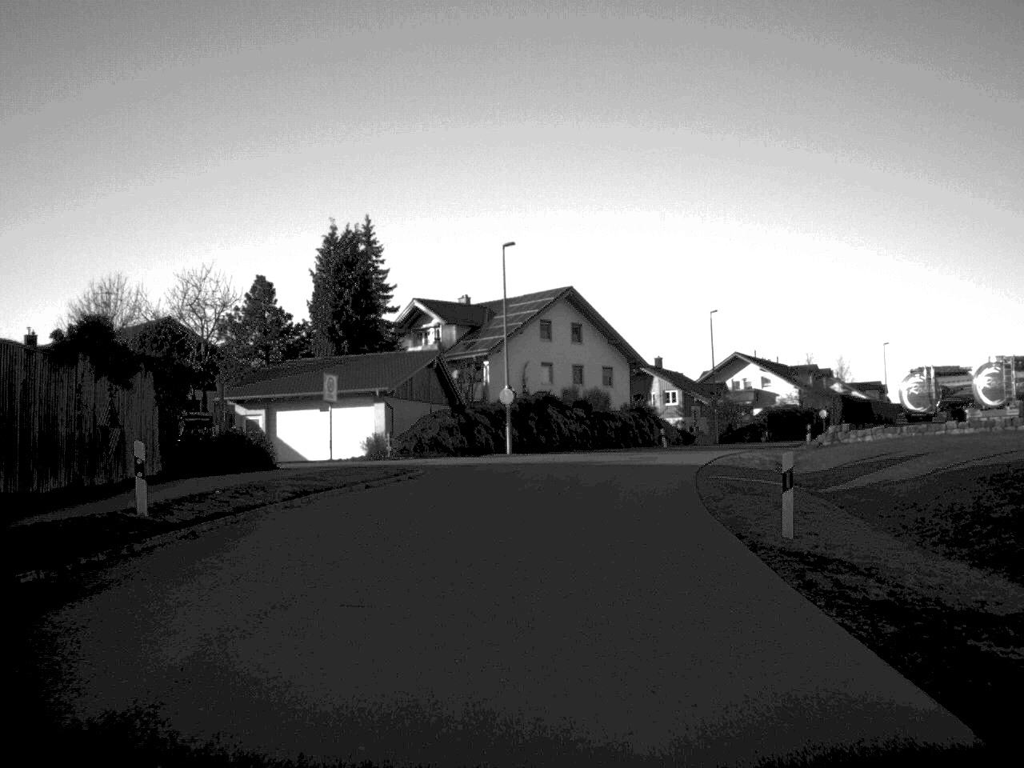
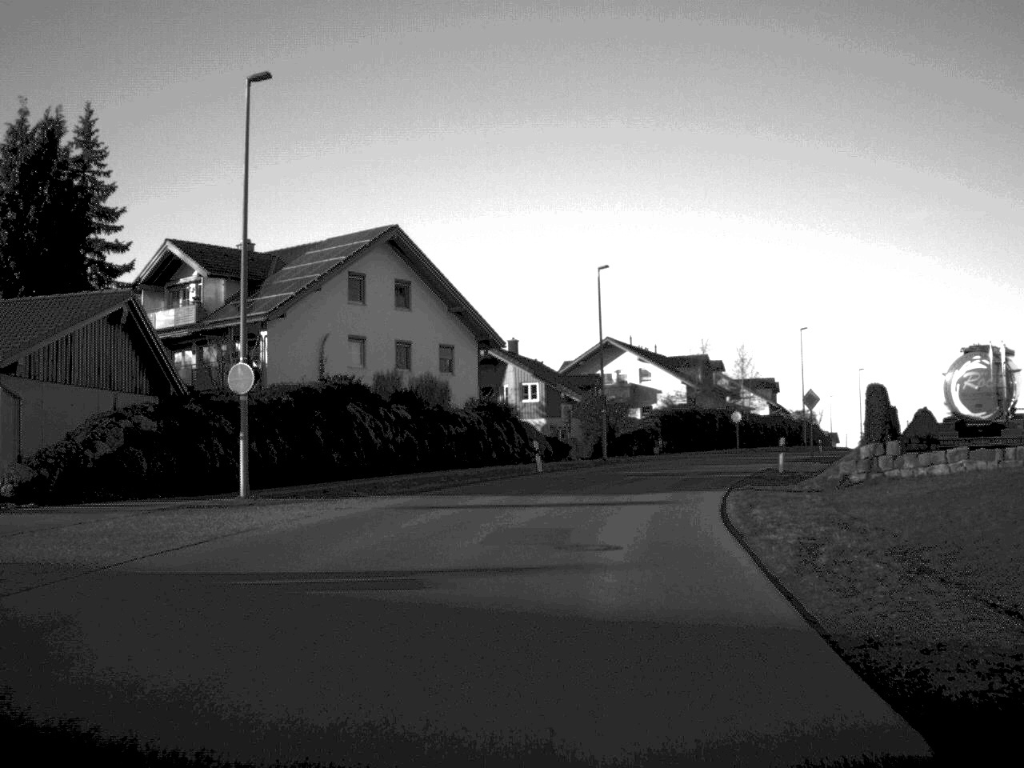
(+1.5, +26.1) m; +7°
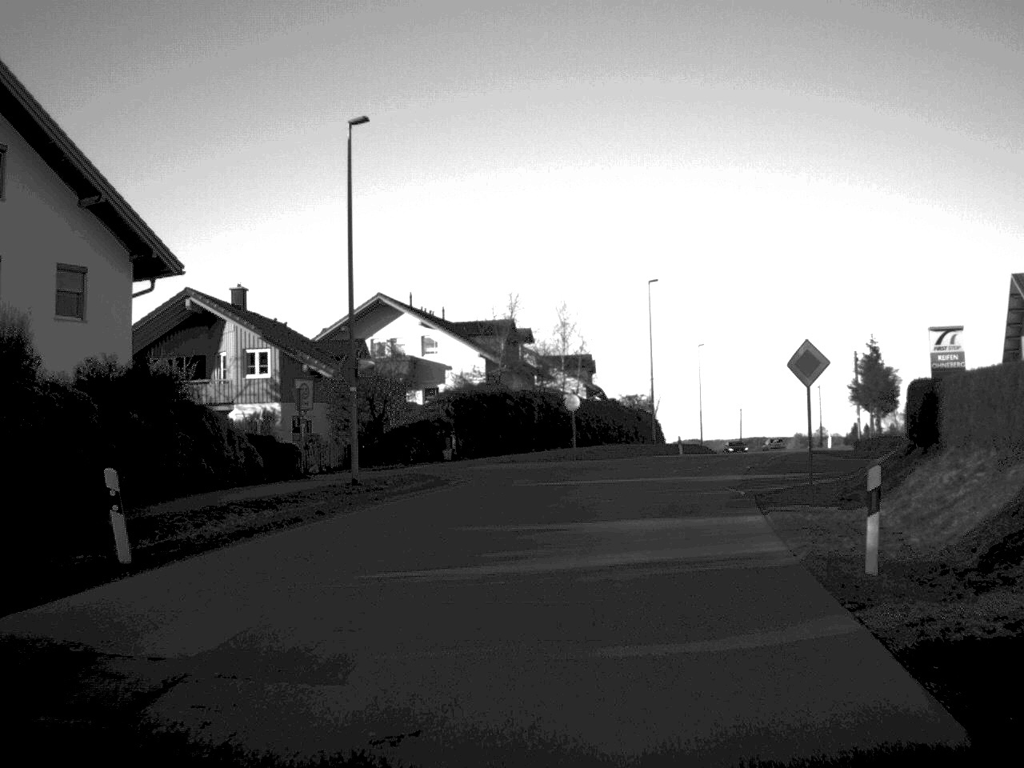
(+2.1, +26.9) m; +10°
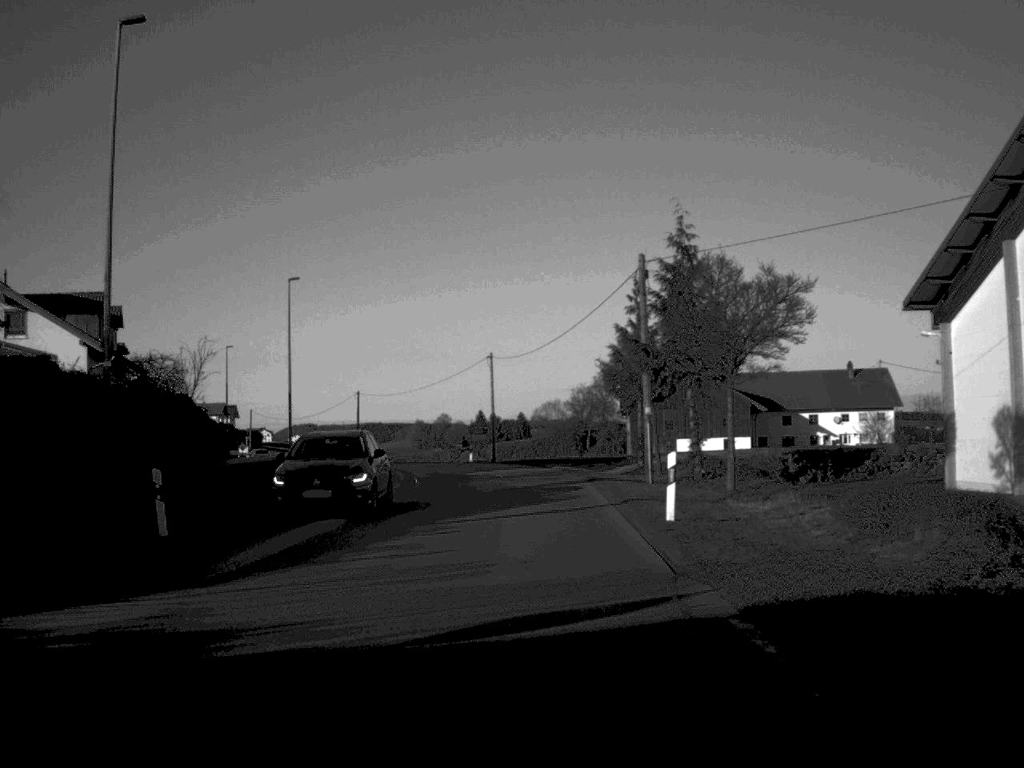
(+6.8, +43.5) m; +17°
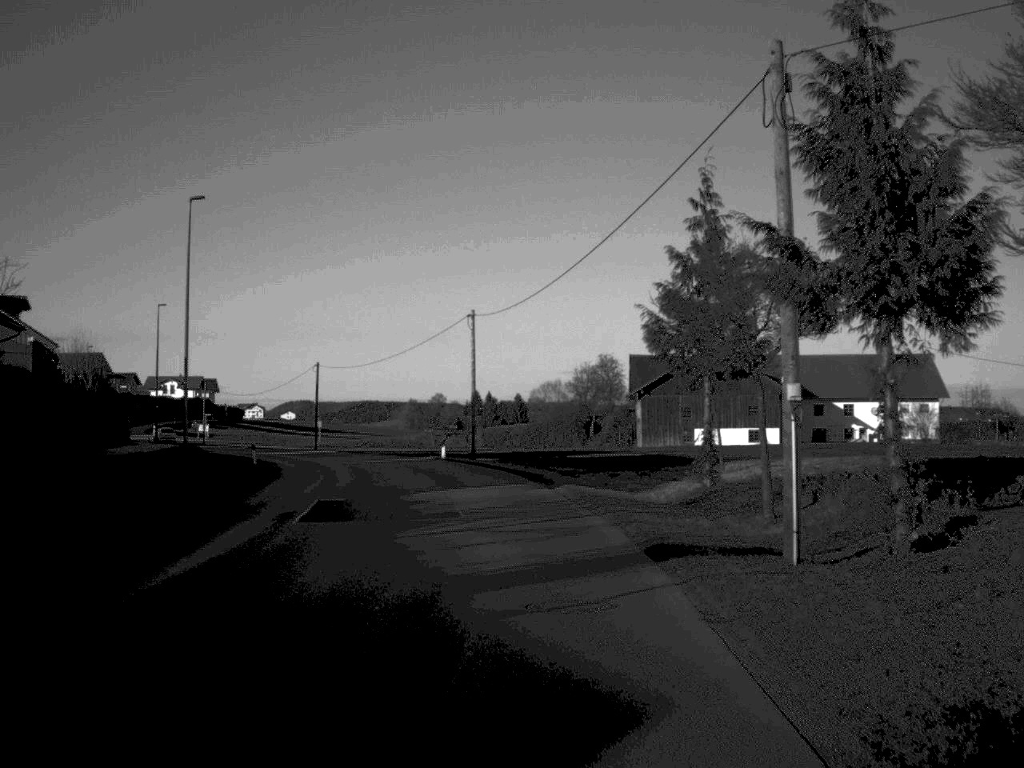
(+0.1, +17.8) m; 0°
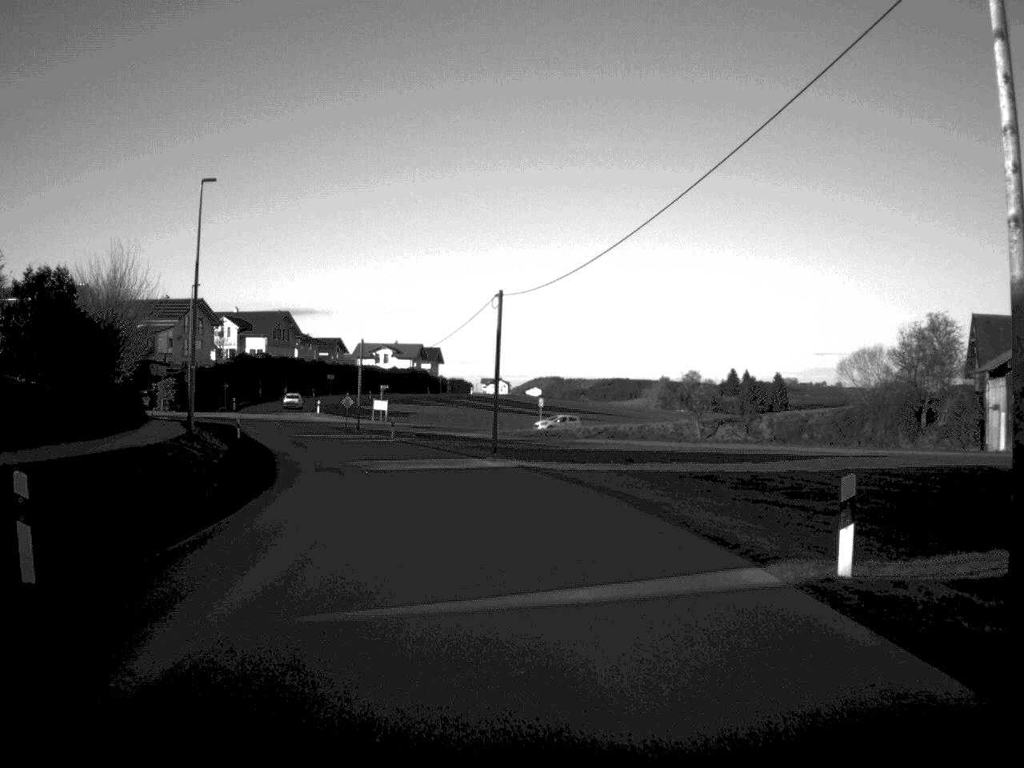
(-3.7, +38.2) m; -11°
